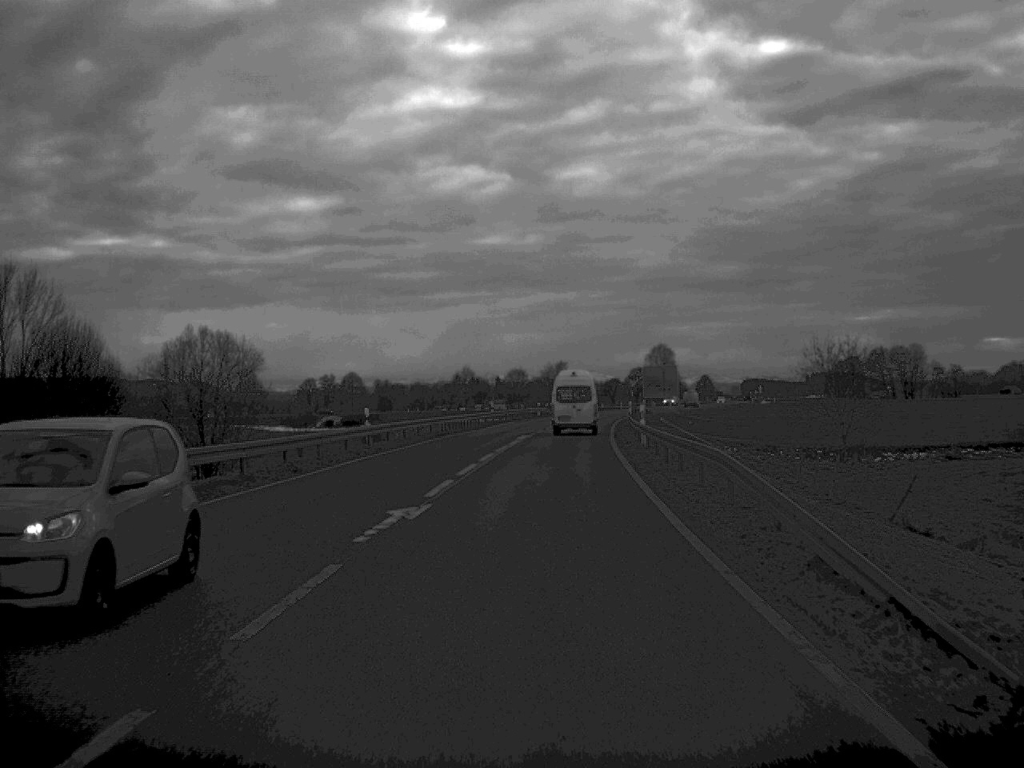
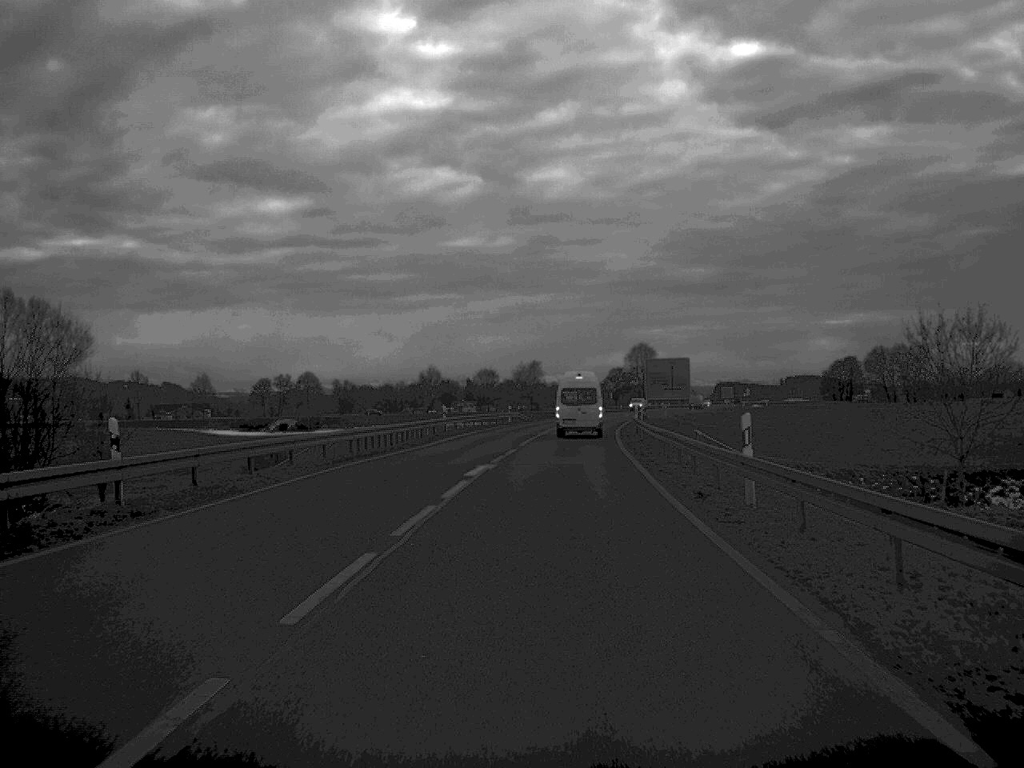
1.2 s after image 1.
(+0.3, +24.1) m; +1°
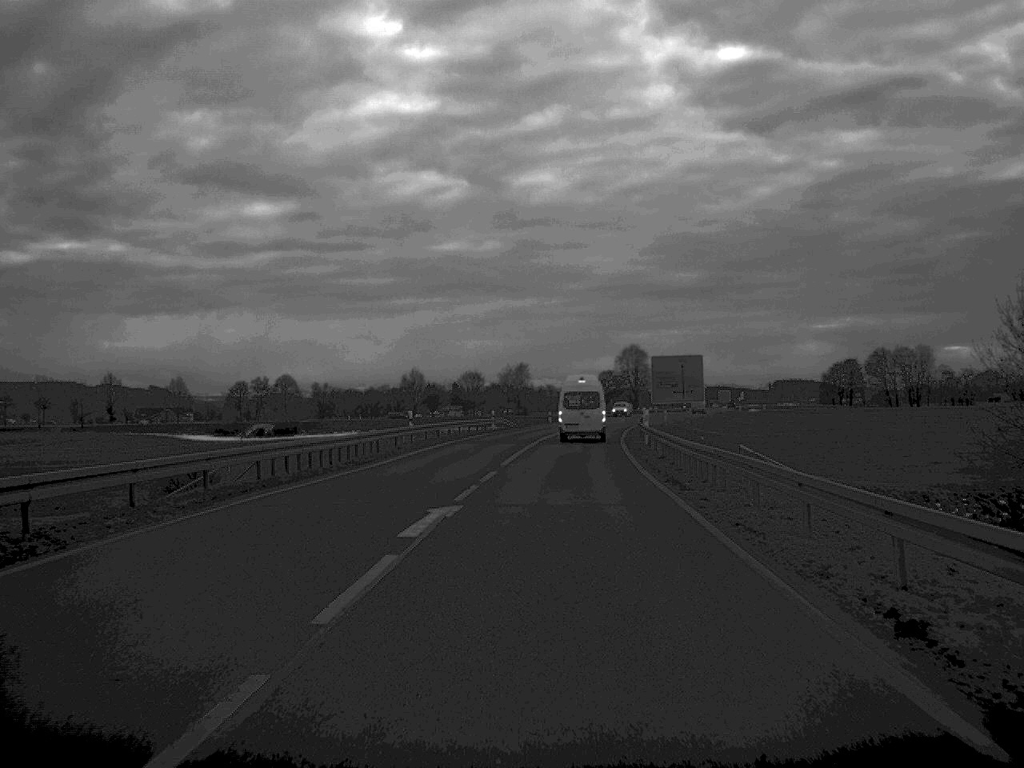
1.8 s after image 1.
(+0.1, +11.5) m; +1°
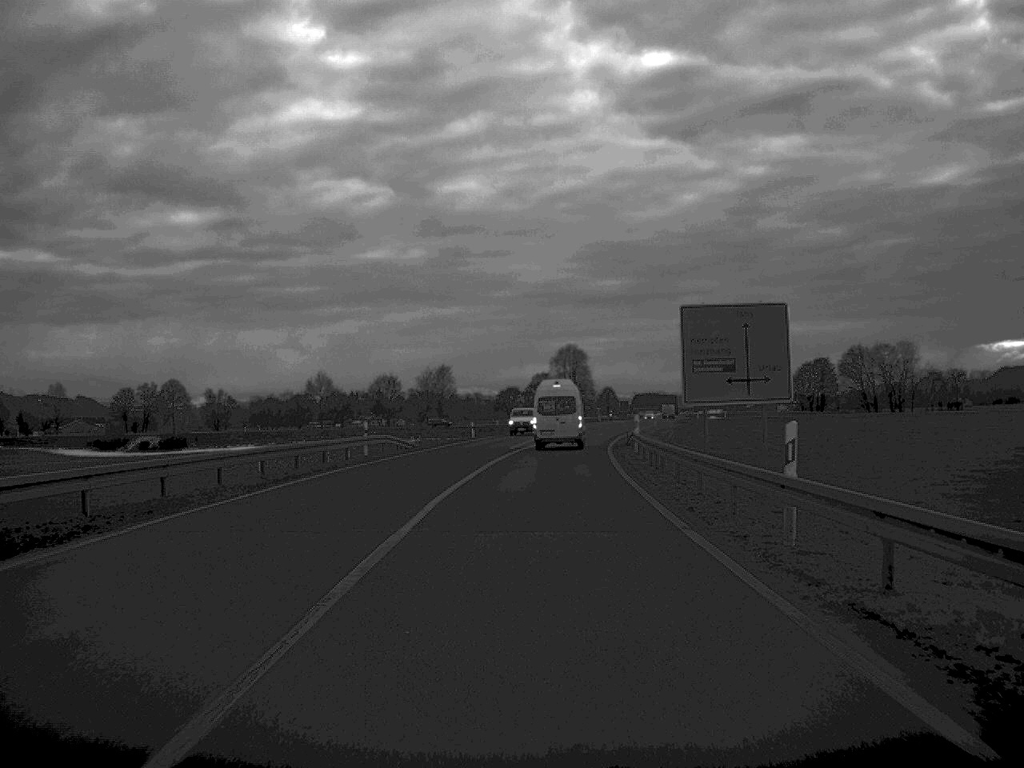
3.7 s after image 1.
(+1.0, +36.3) m; +3°
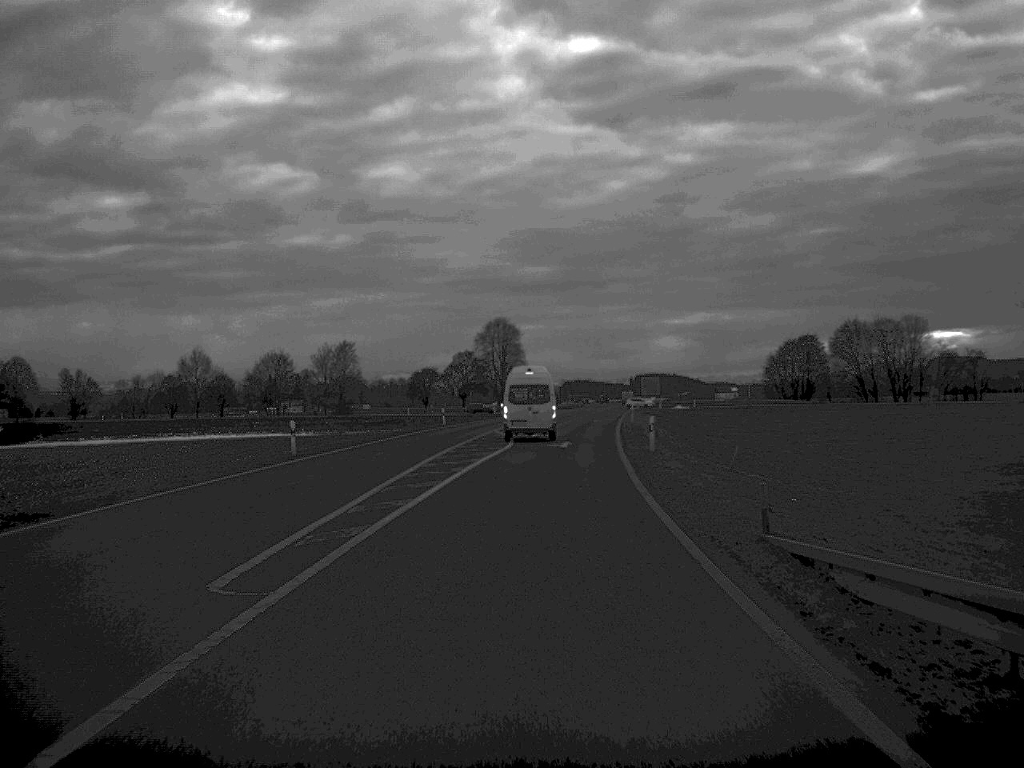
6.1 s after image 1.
(+1.3, +44.9) m; +3°
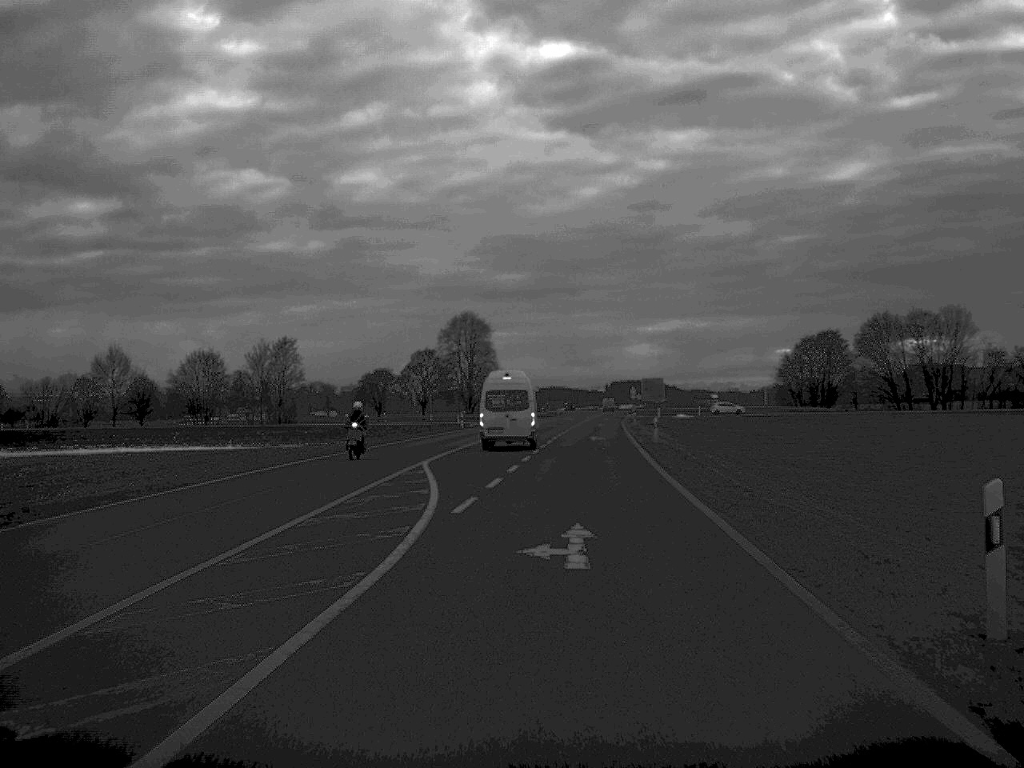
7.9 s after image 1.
(+0.4, +30.2) m; +1°
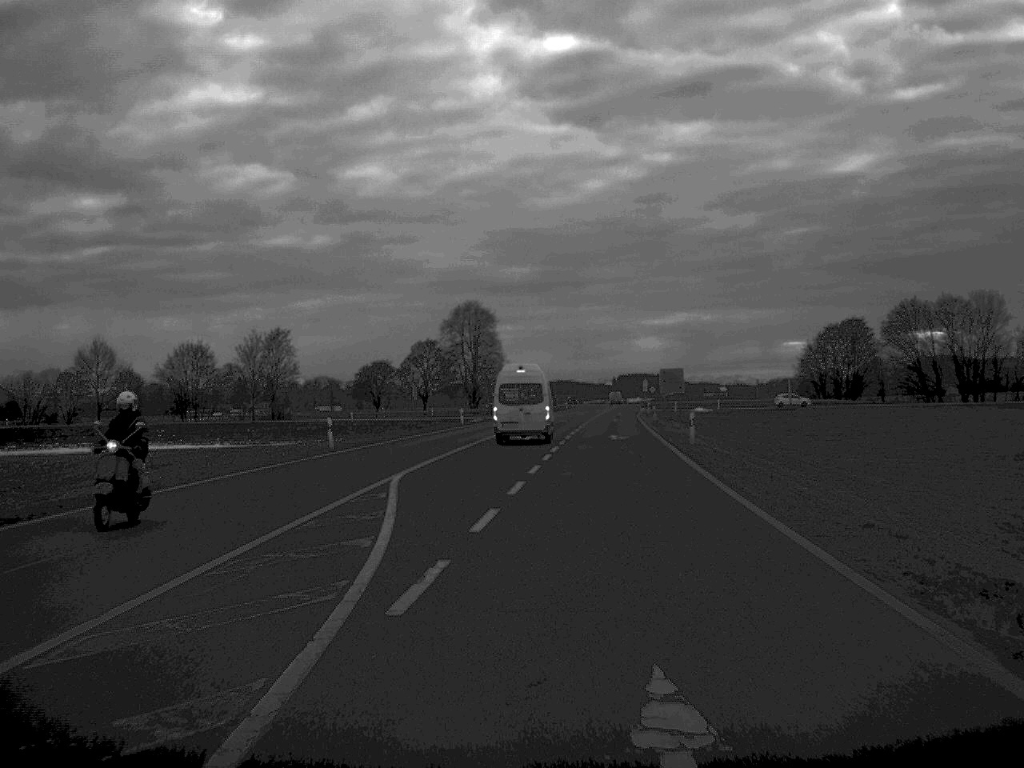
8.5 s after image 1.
(0.0, +9.5) m; 0°
